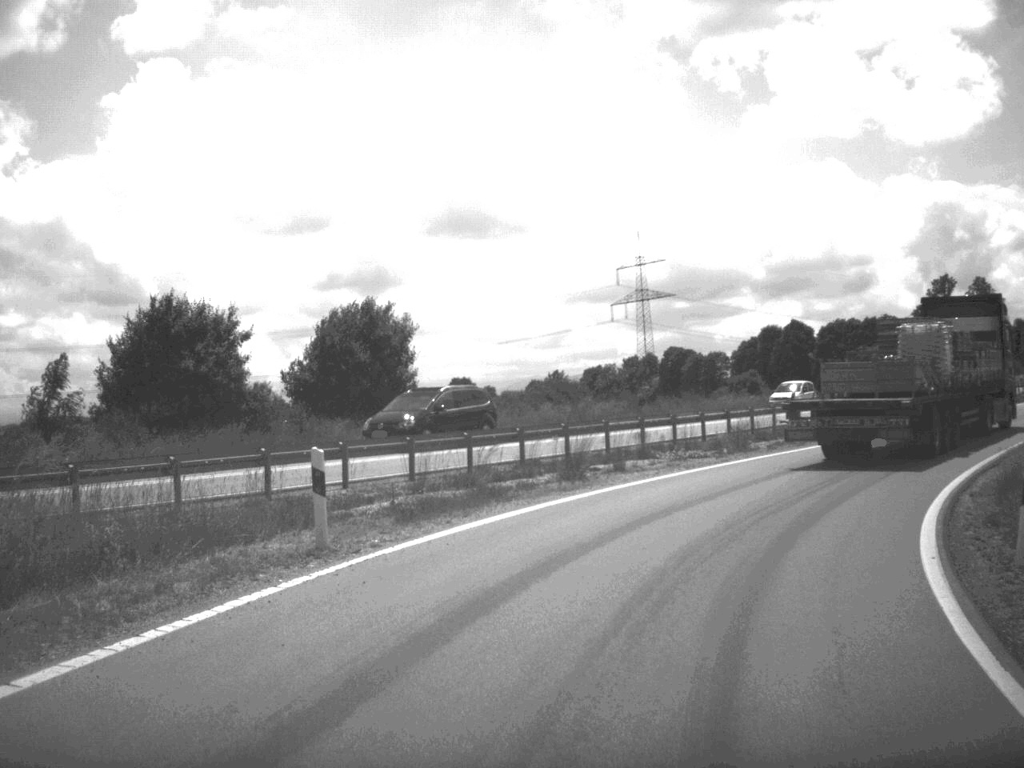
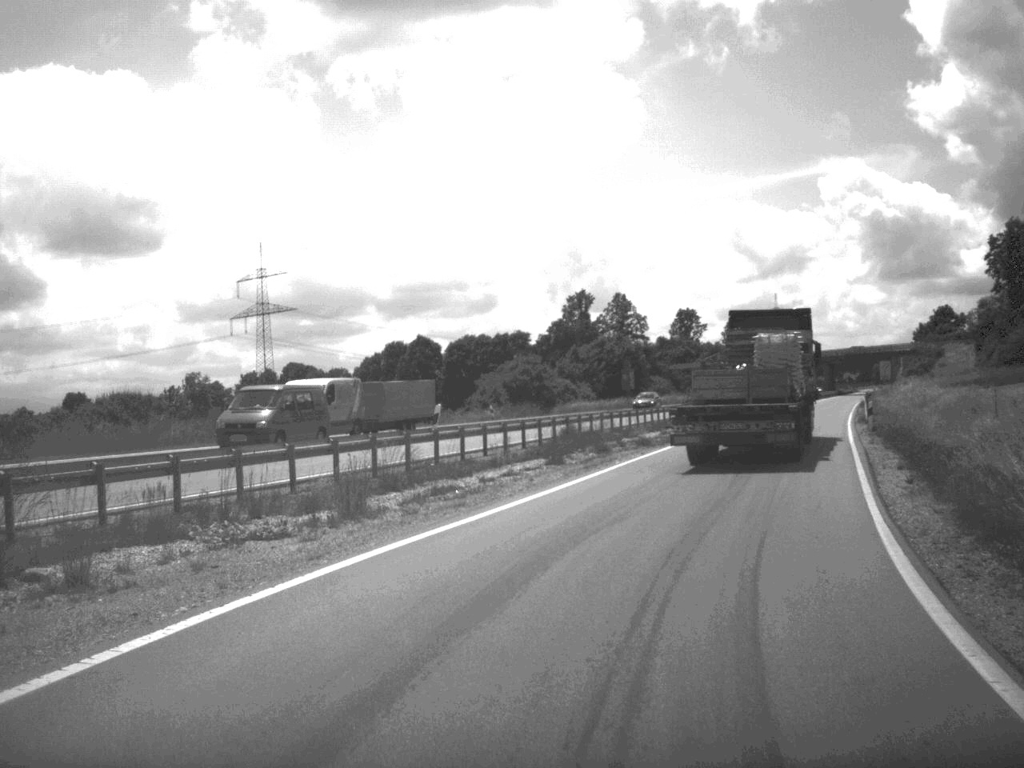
(+2.1, +14.0) m; +17°
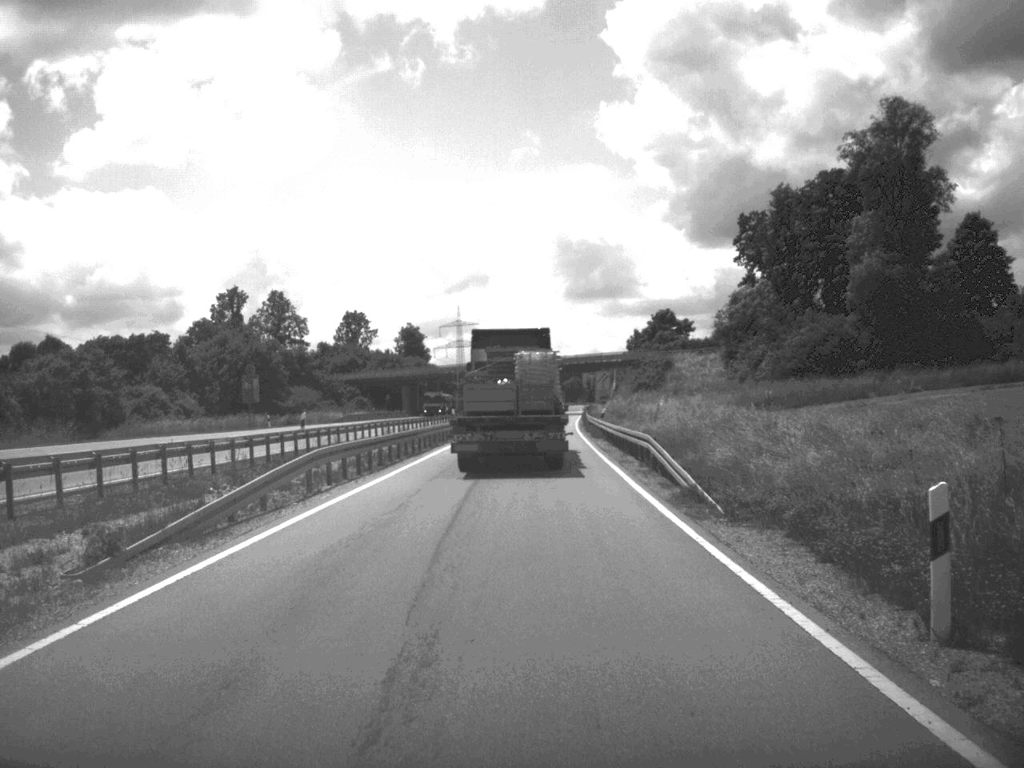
(+6.5, +35.4) m; +13°
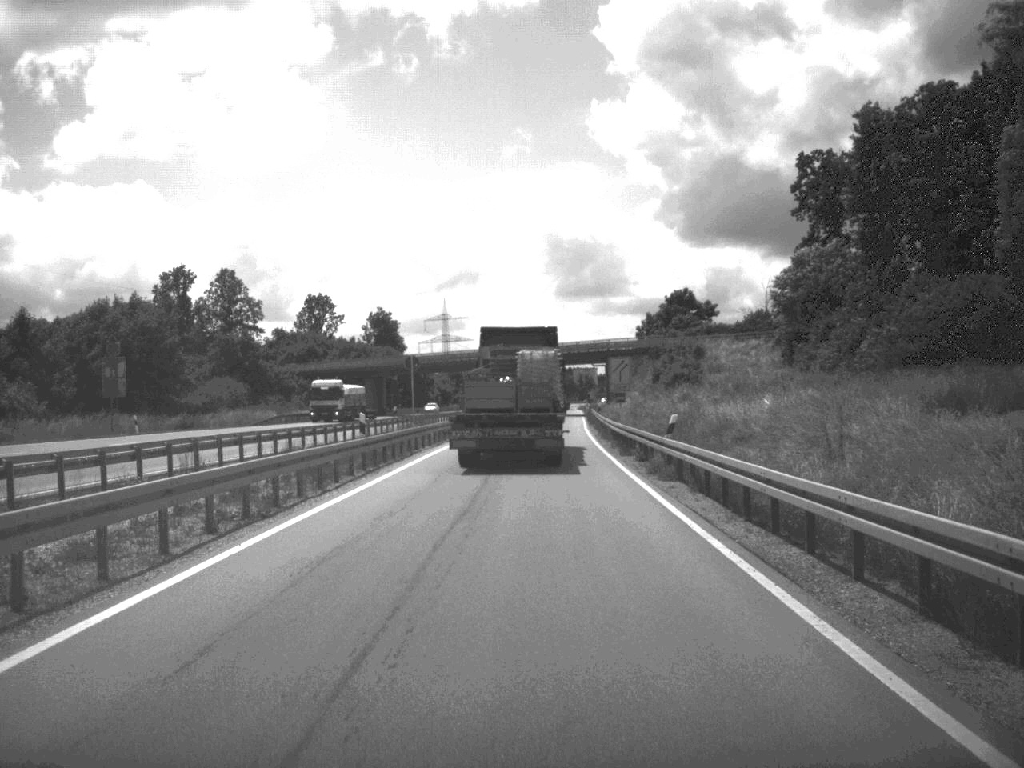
(0.0, +29.8) m; 0°
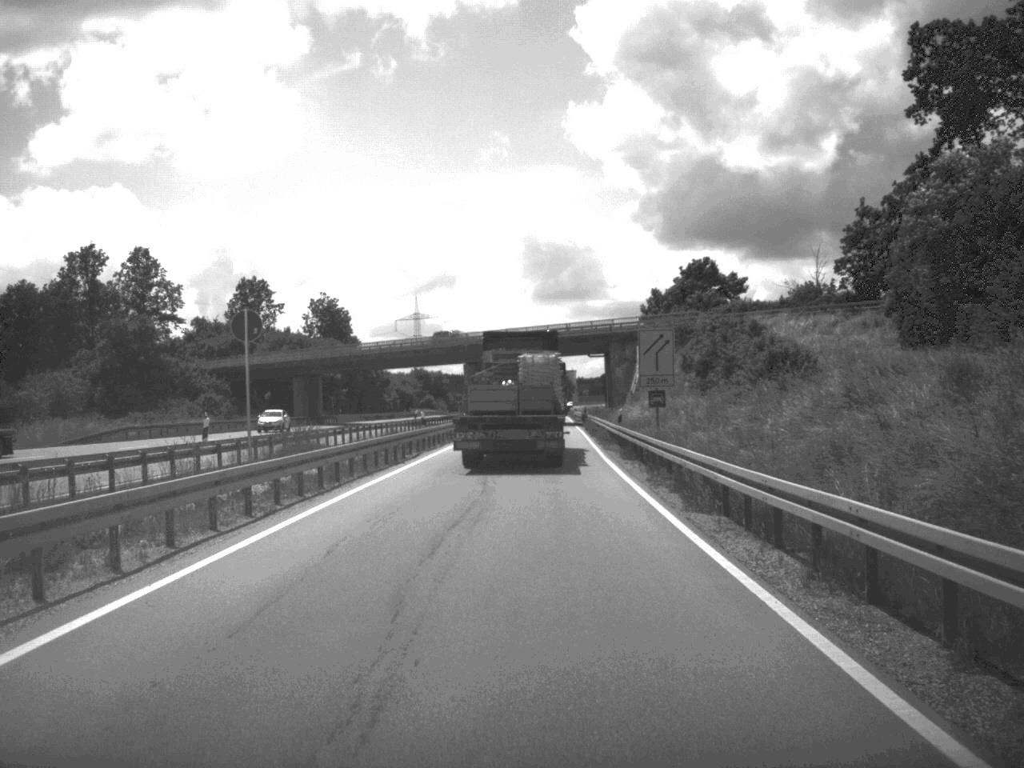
(+0.3, +32.7) m; +1°
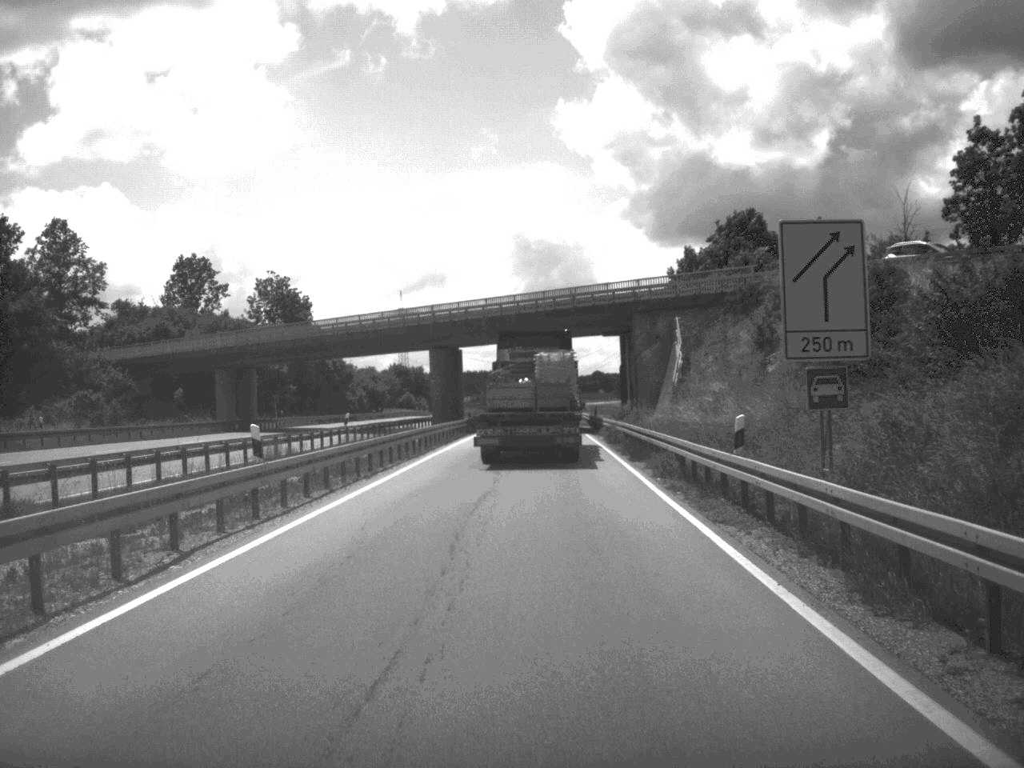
(+0.1, +26.1) m; 0°
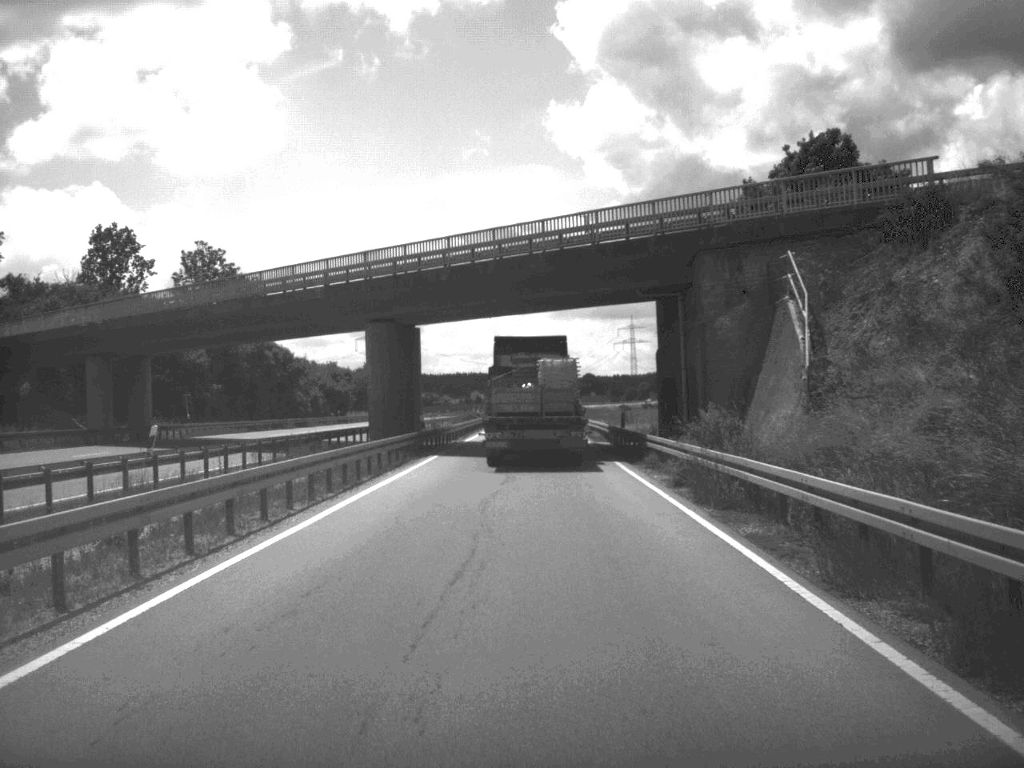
(+0.1, +25.5) m; 0°
